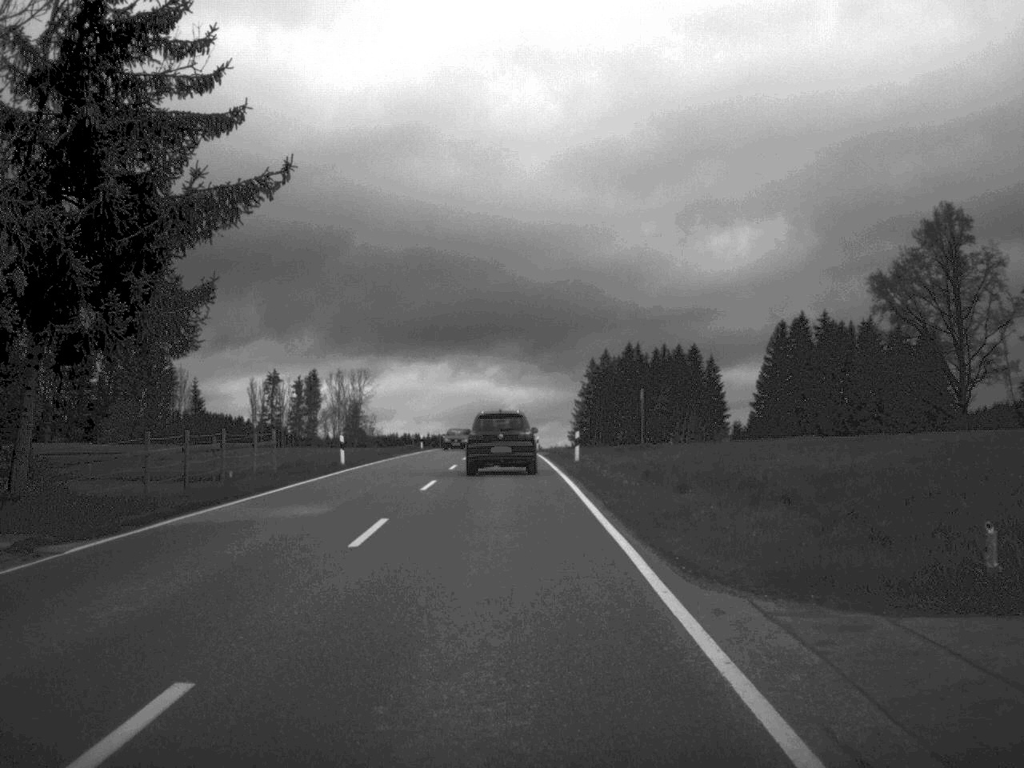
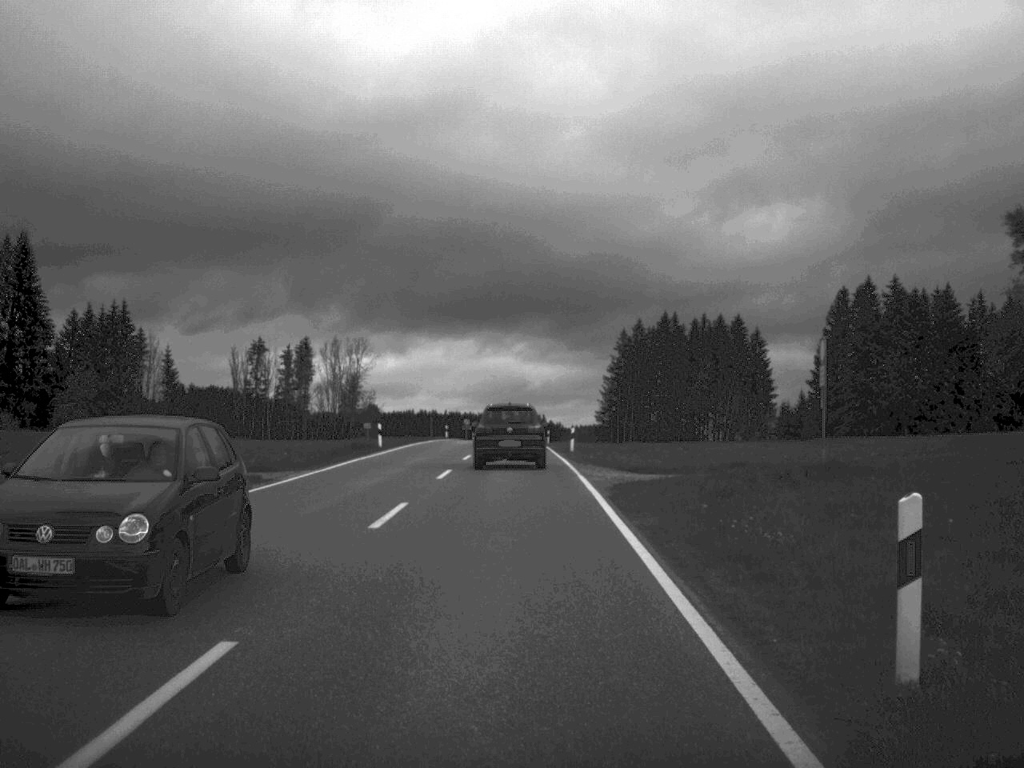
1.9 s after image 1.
(-0.3, +33.6) m; -1°
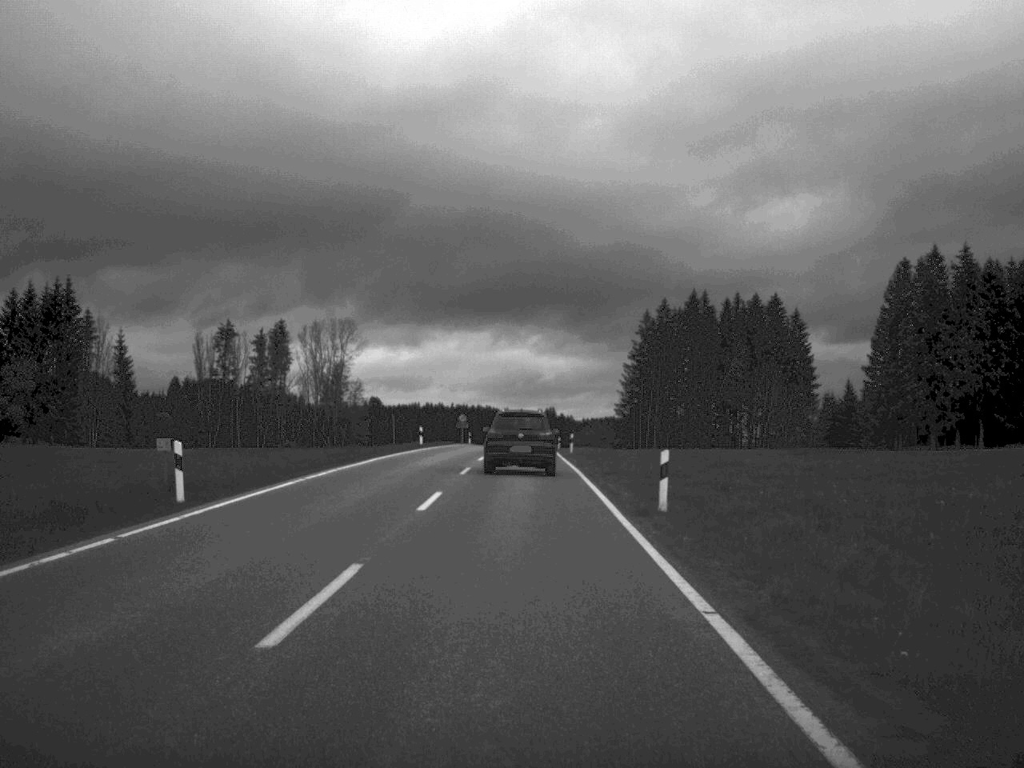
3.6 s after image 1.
(-0.2, +30.9) m; -1°
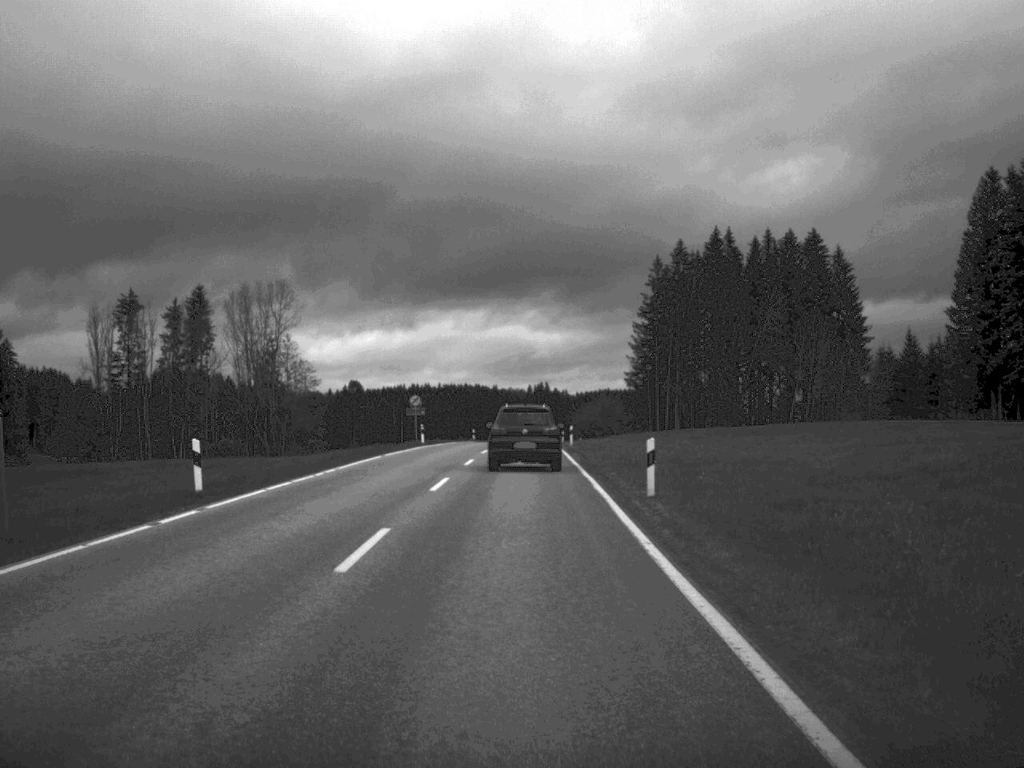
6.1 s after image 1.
(0.0, +43.2) m; 0°
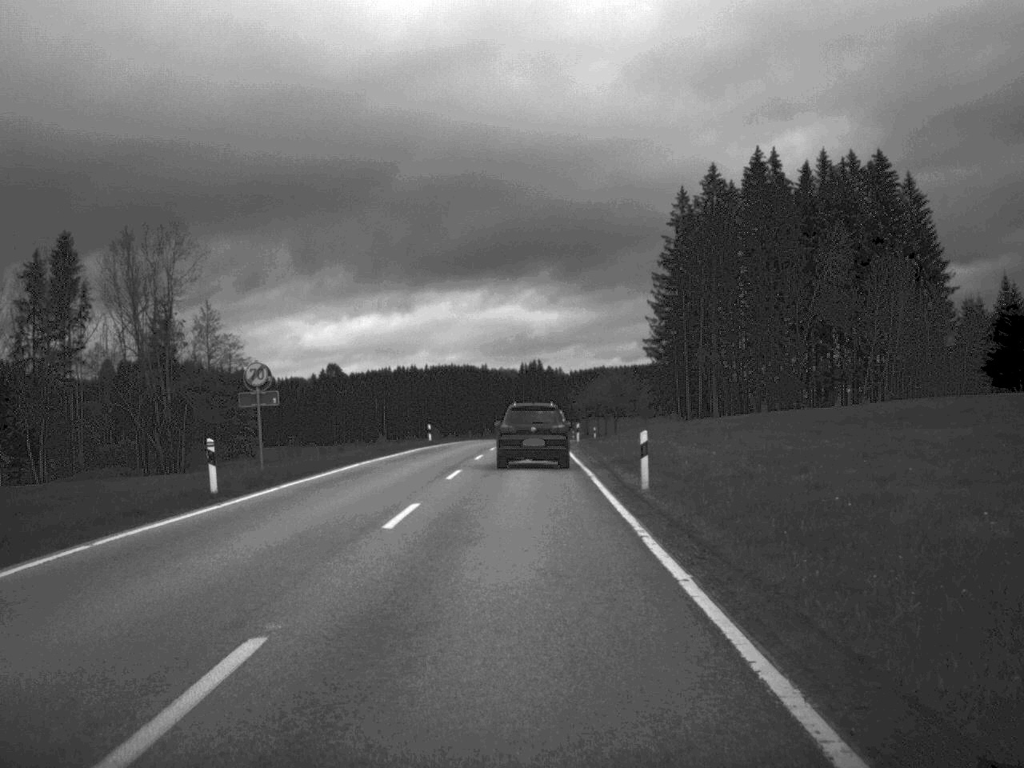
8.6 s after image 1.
(0.0, +43.1) m; 0°
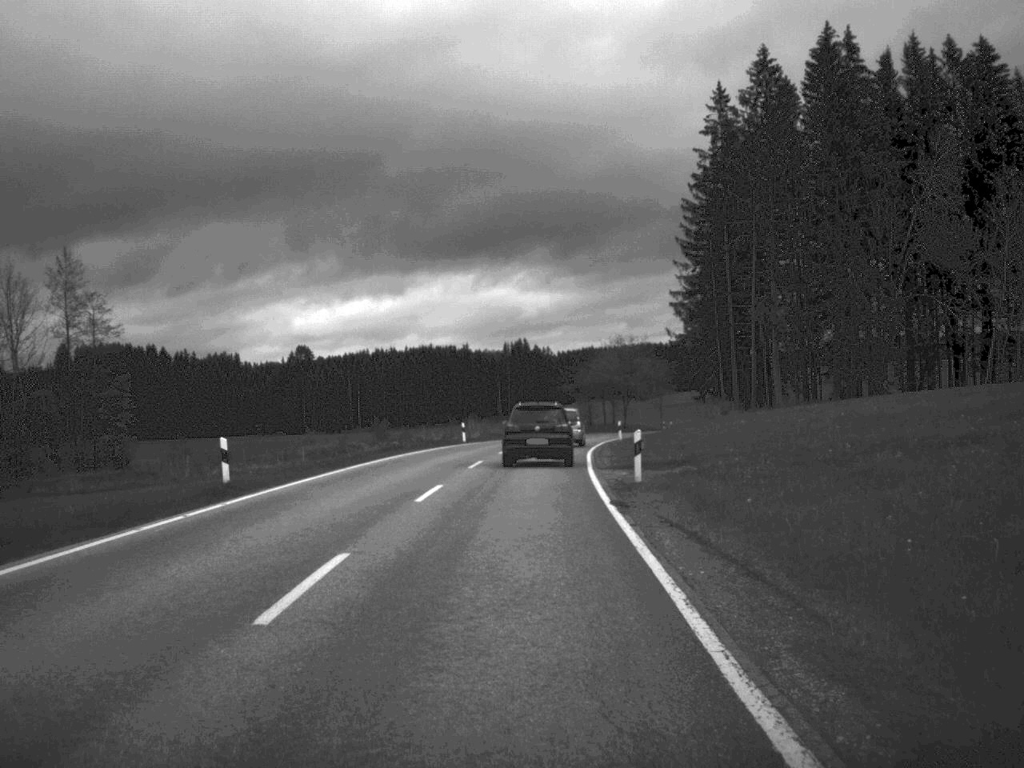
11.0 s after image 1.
(+0.2, +42.0) m; 0°
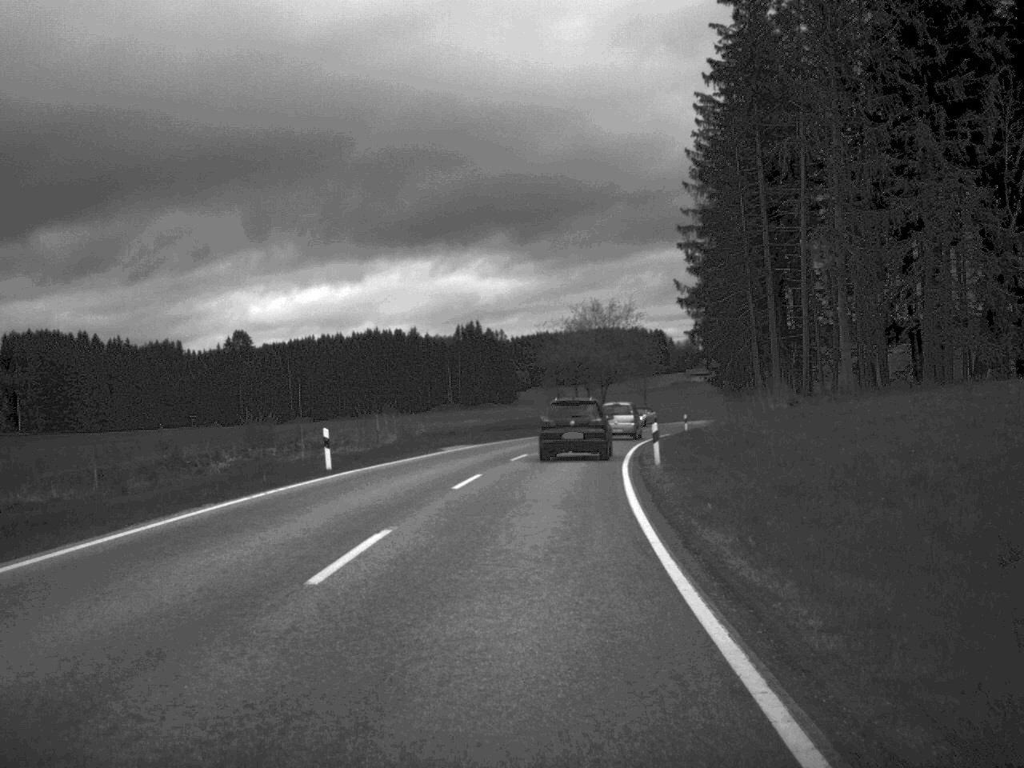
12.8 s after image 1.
(+0.3, +33.0) m; +2°
